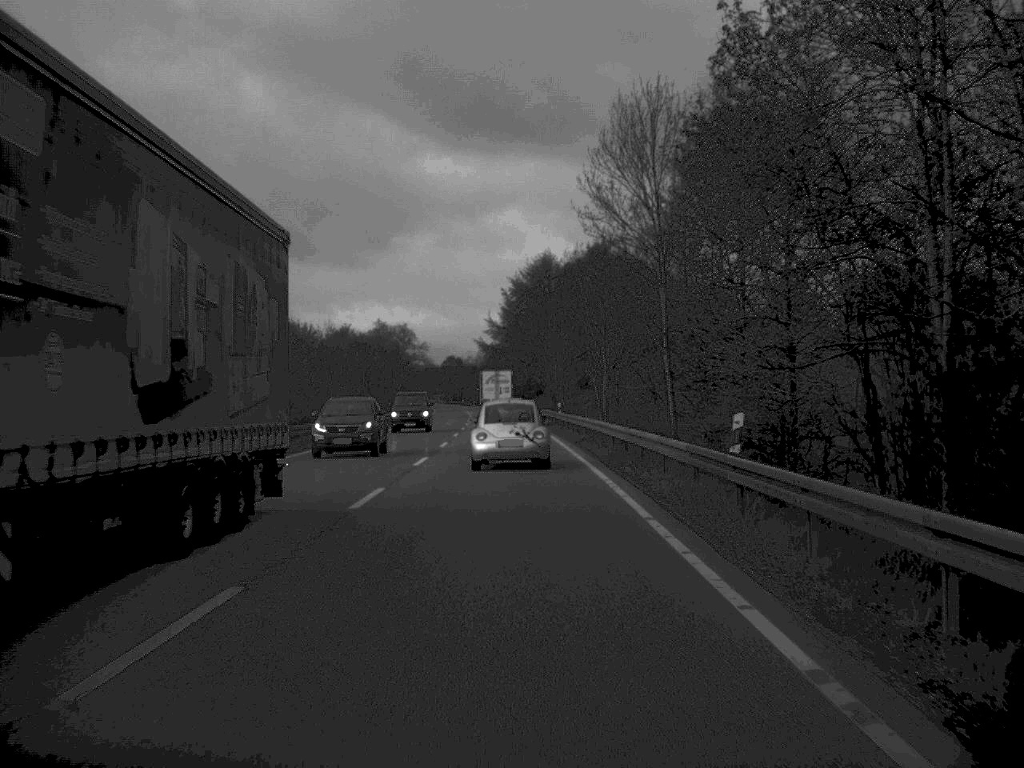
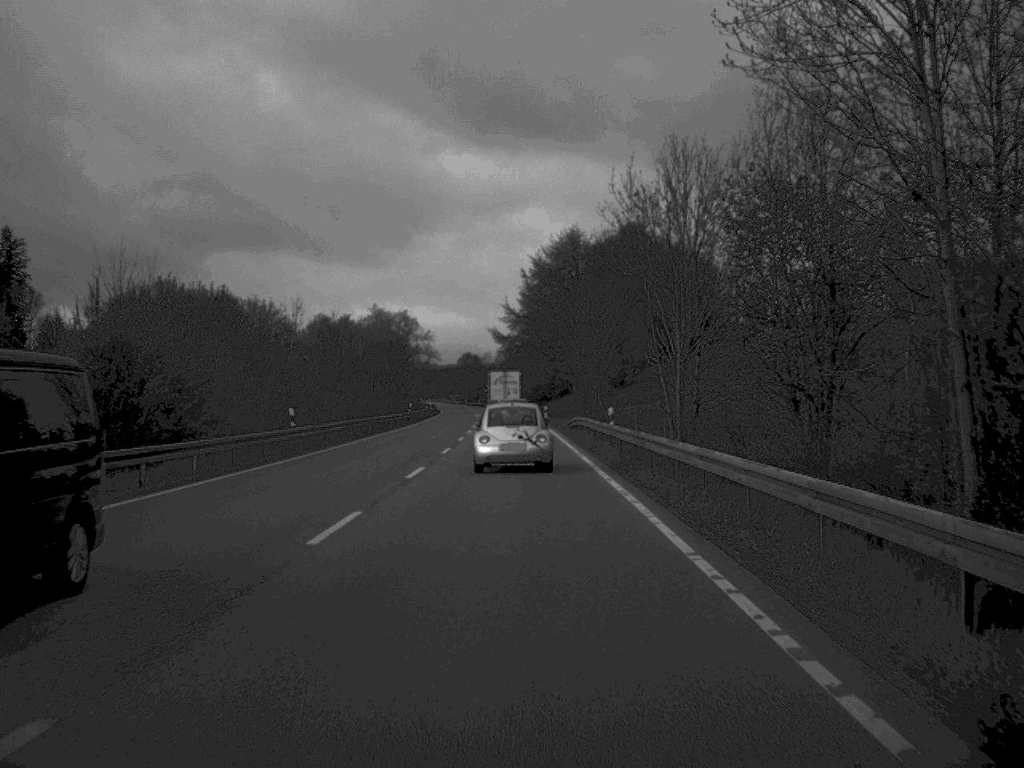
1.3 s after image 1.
(-0.2, +27.7) m; -1°
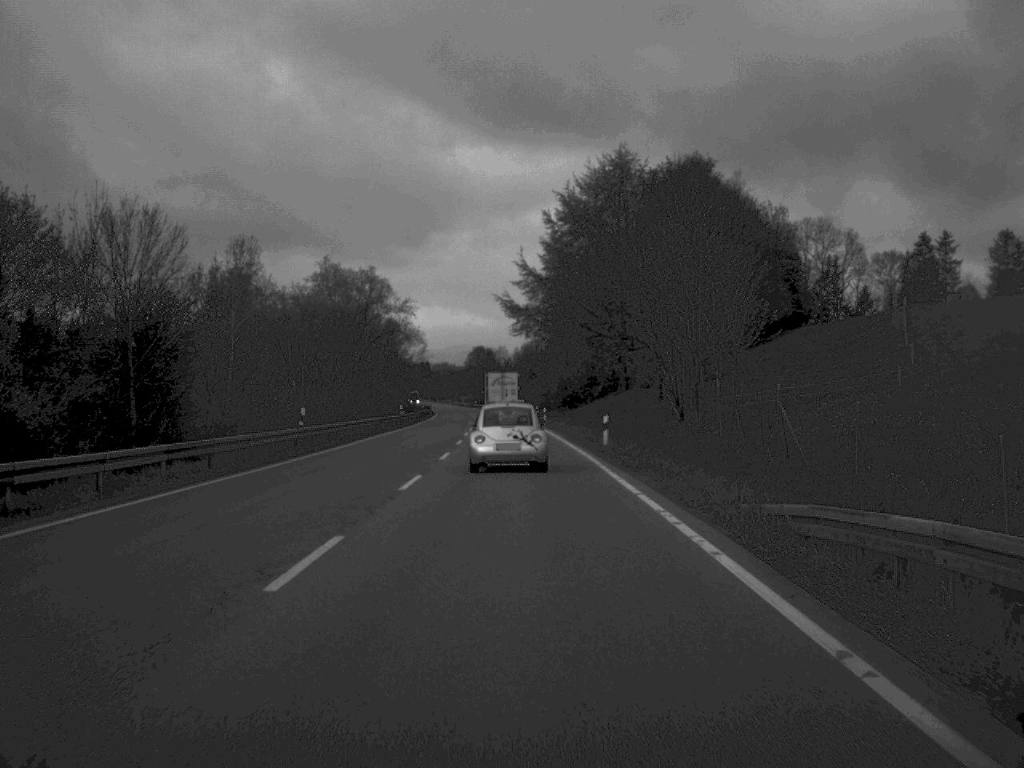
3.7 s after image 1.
(-0.5, +50.5) m; -1°
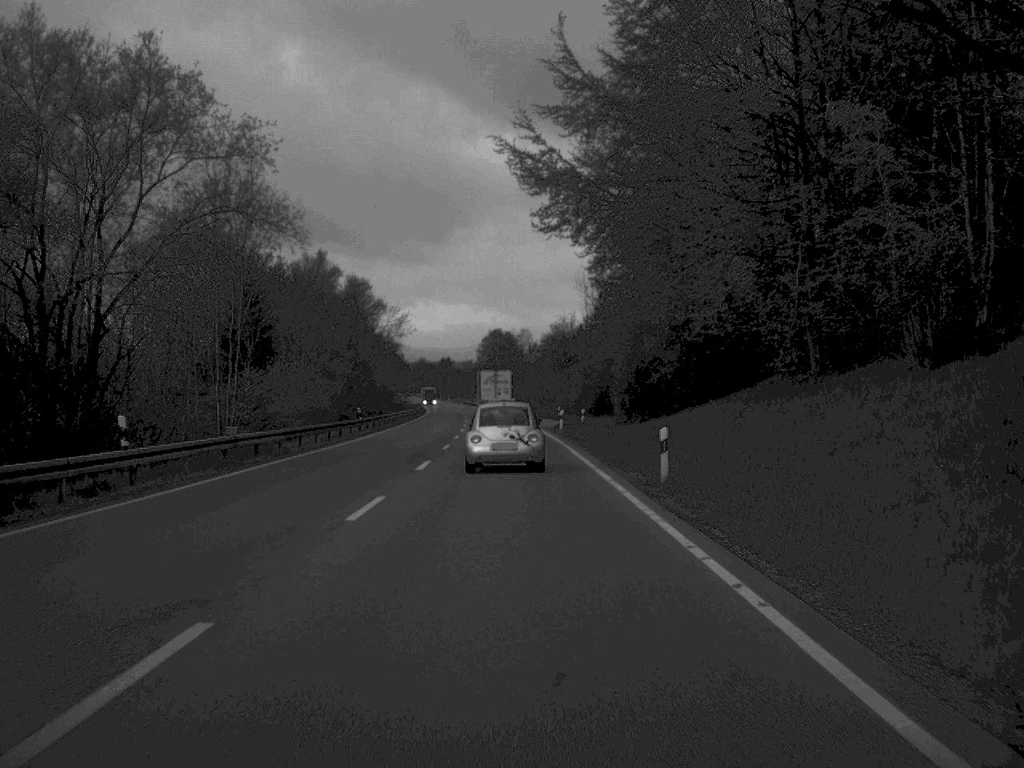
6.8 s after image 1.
(-0.8, +64.5) m; -1°
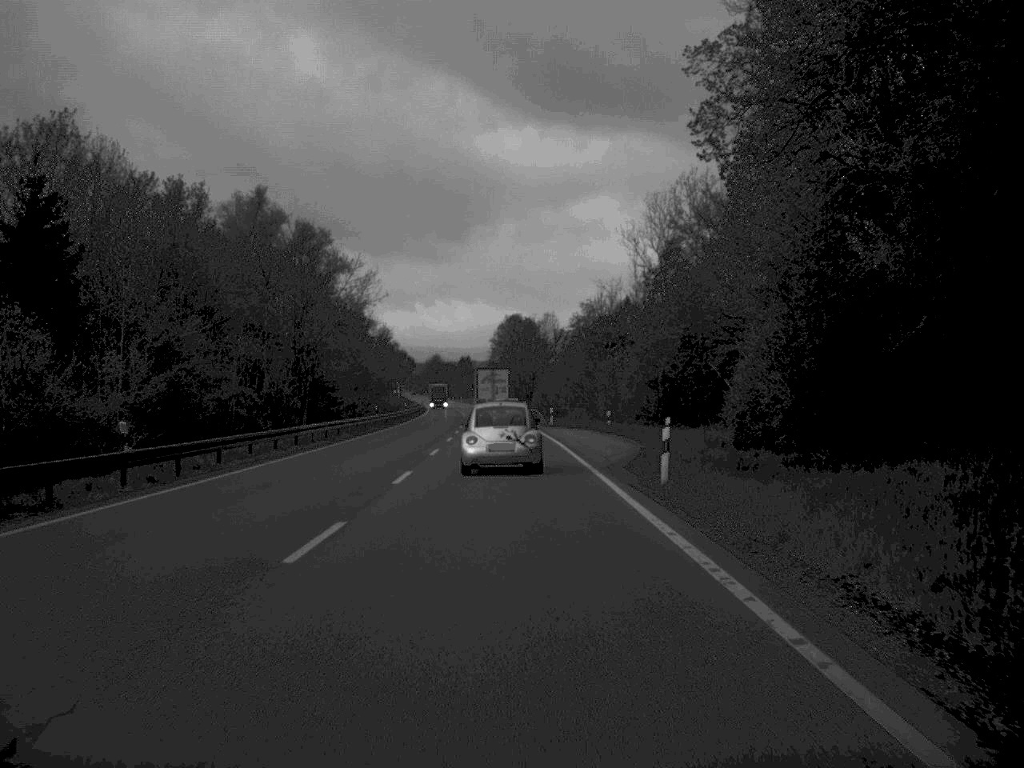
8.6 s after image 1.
(-0.3, +39.7) m; -1°
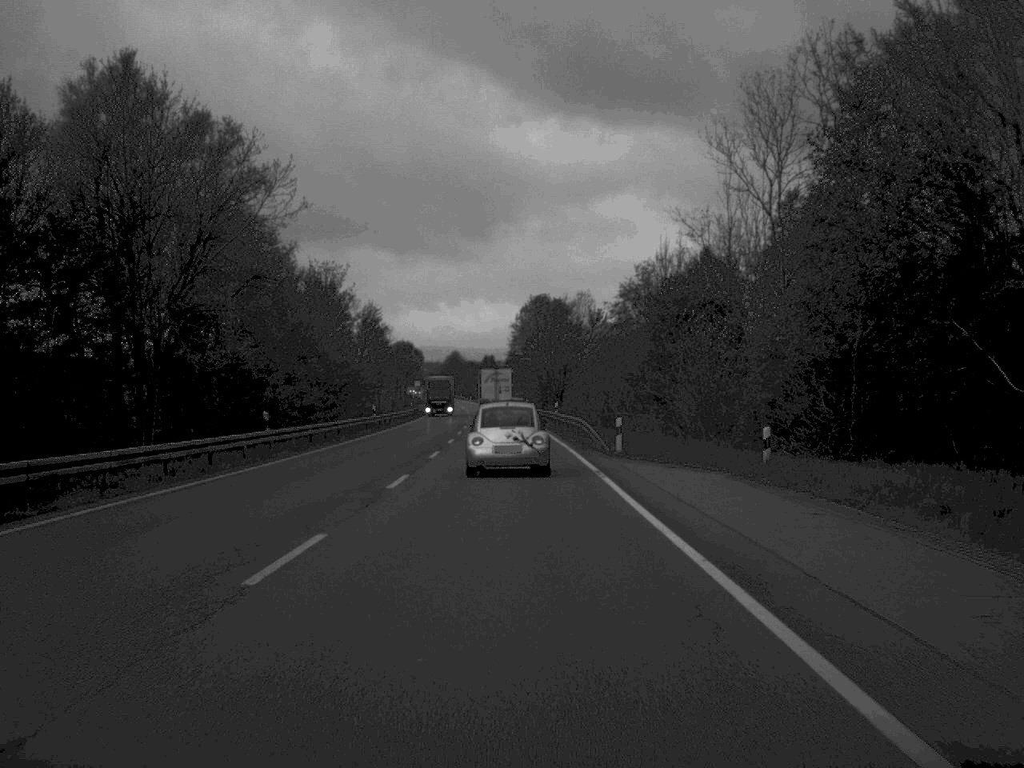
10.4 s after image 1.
(-0.4, +37.0) m; -1°
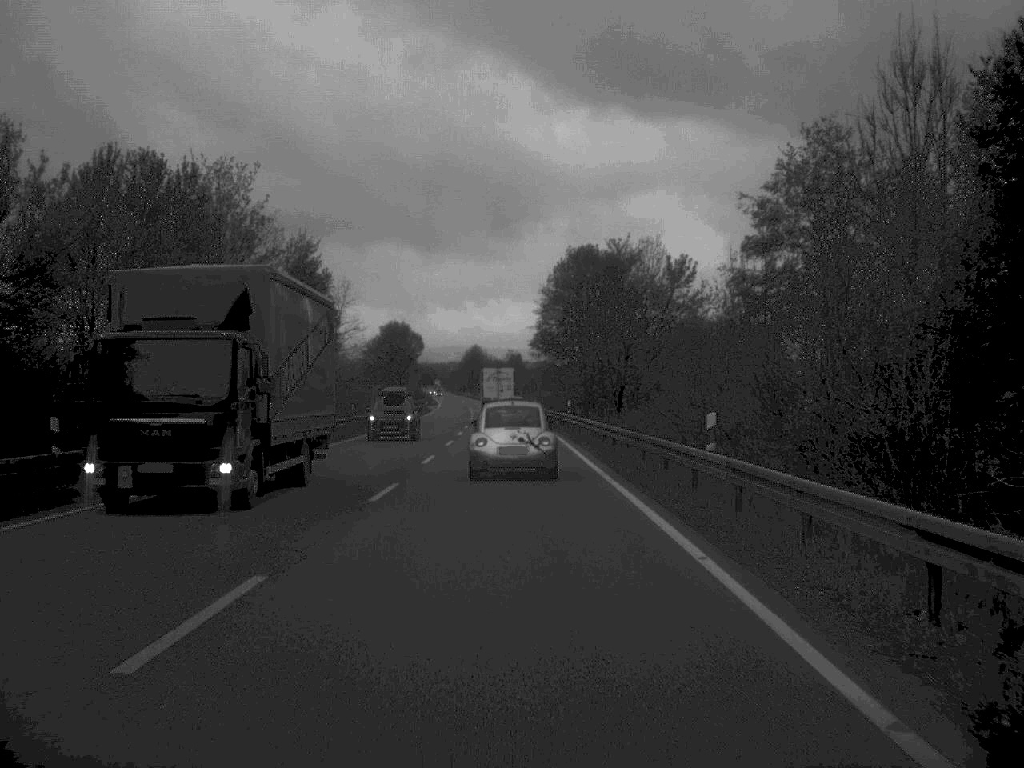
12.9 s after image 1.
(-0.6, +50.6) m; -1°
